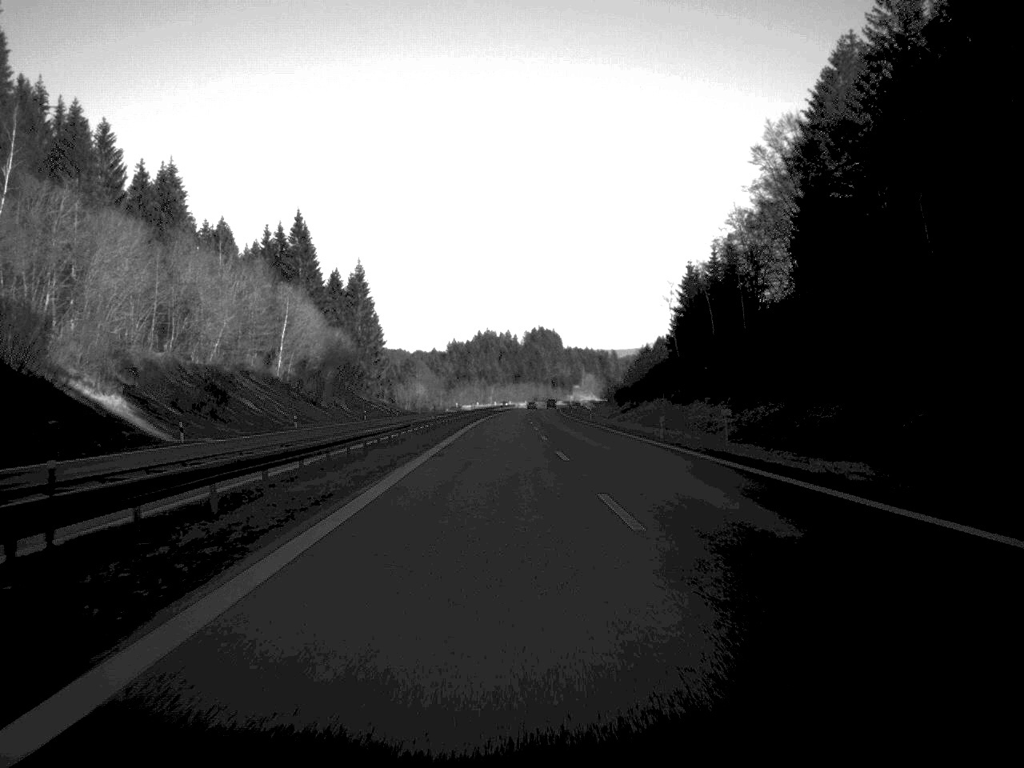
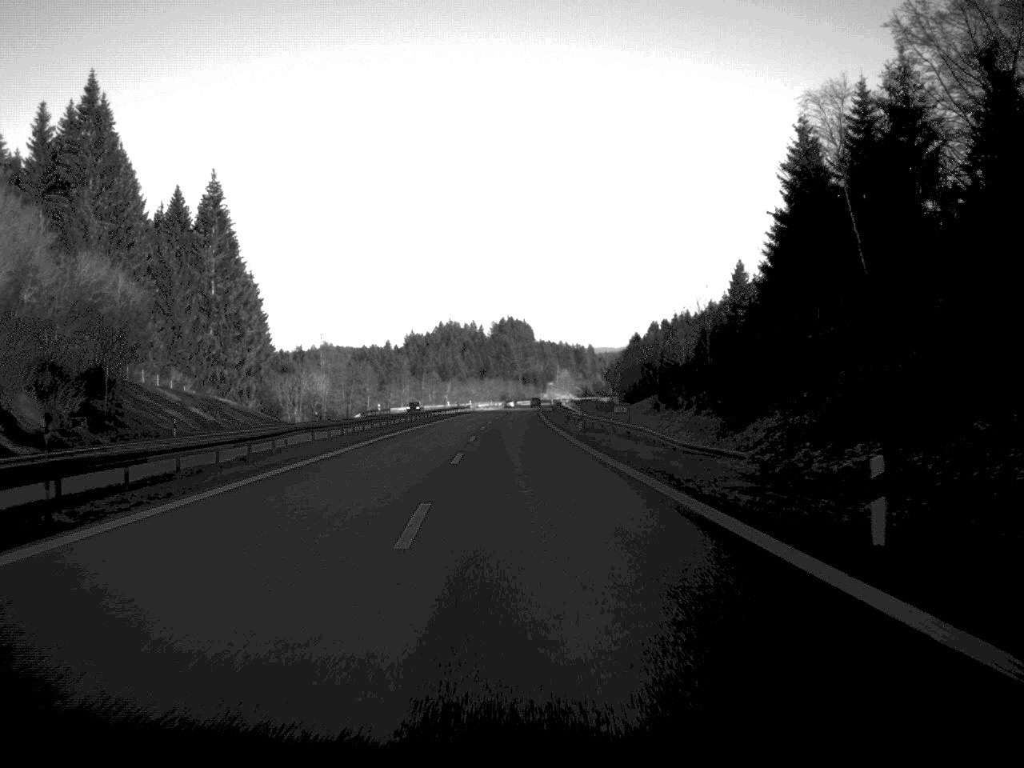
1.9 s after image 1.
(+1.3, +90.4) m; +1°
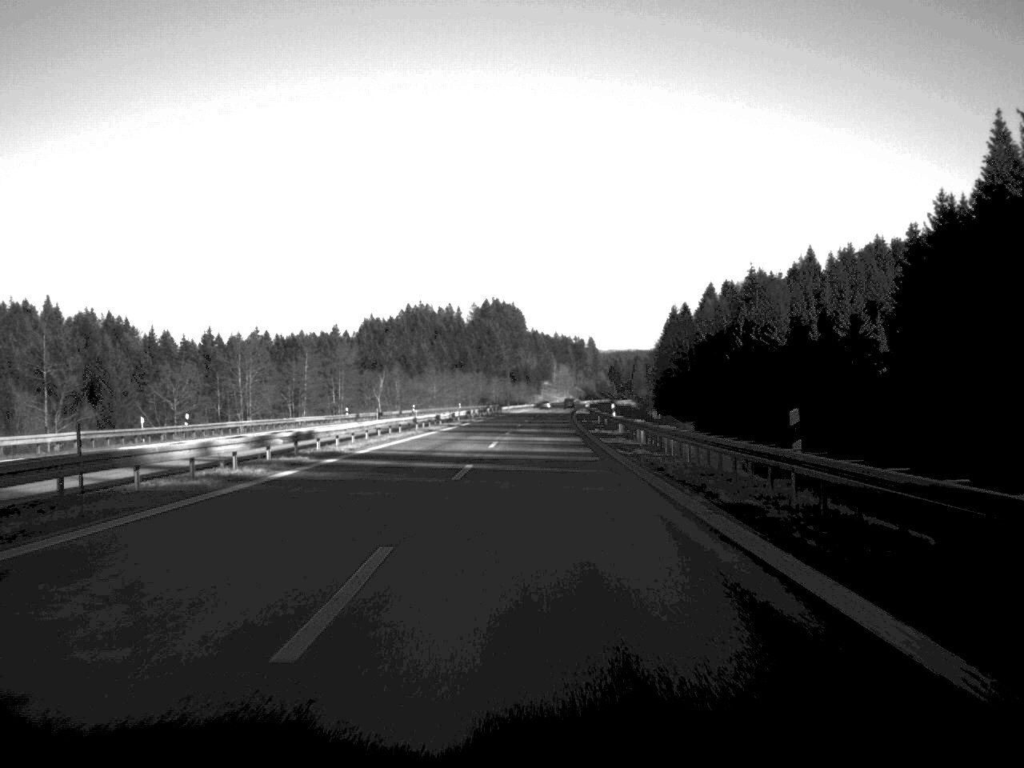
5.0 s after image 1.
(-0.7, +147.2) m; +1°
